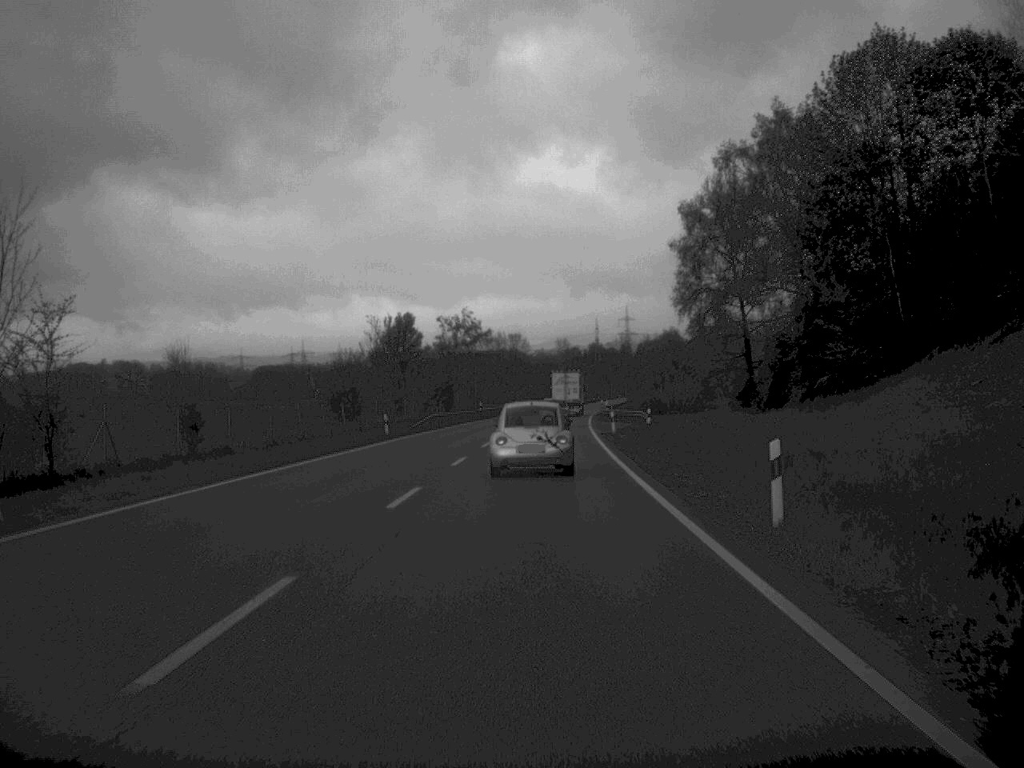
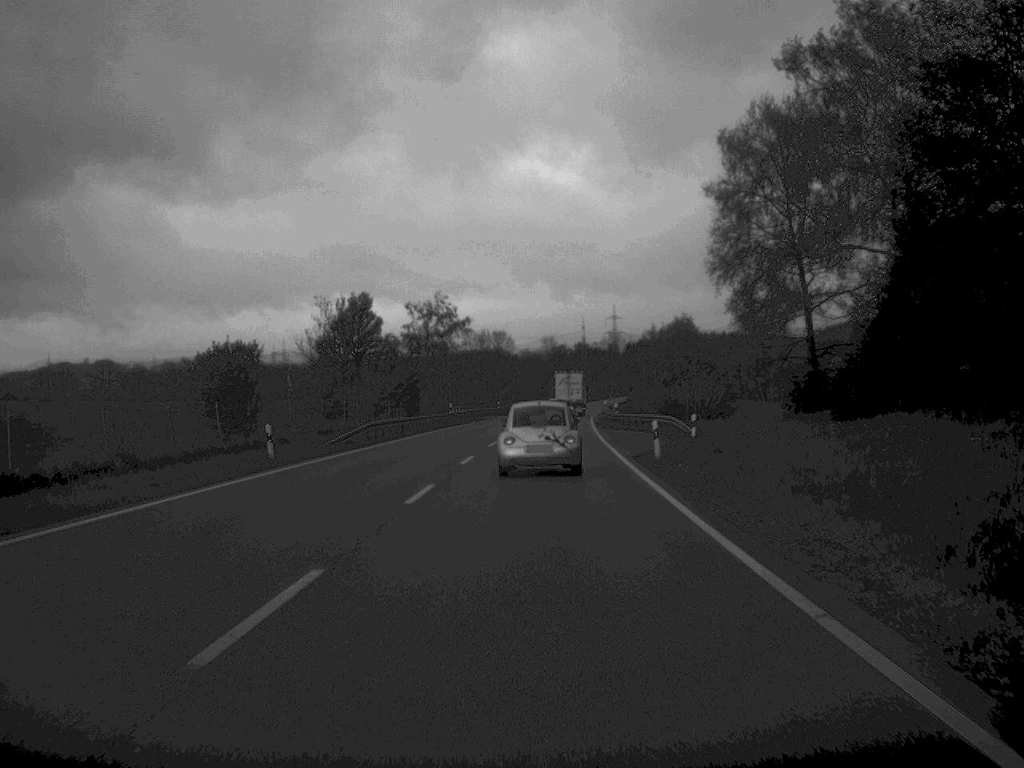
(+0.1, +22.8) m; +1°
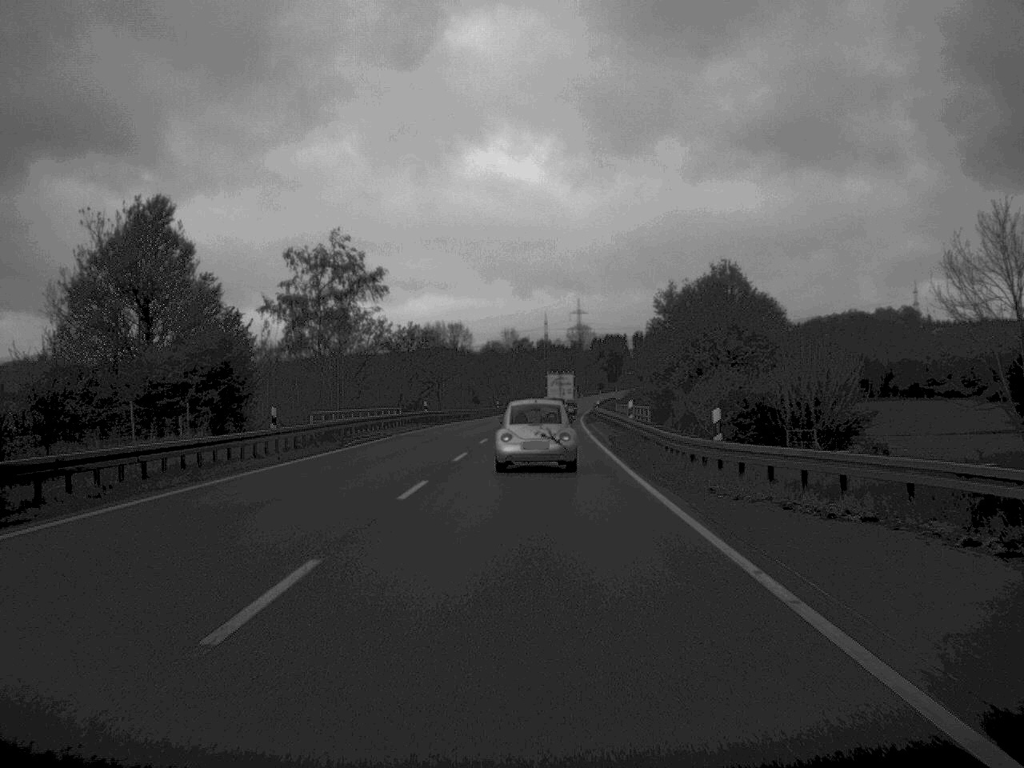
(+0.8, +46.8) m; +2°
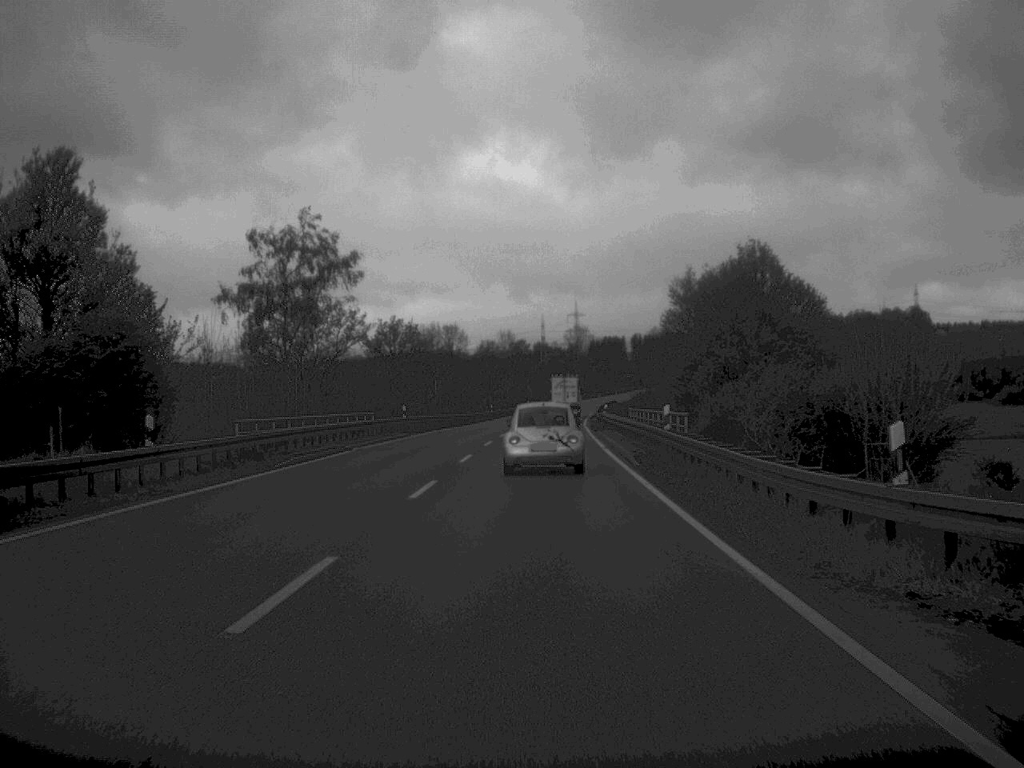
(0.0, +11.1) m; 0°
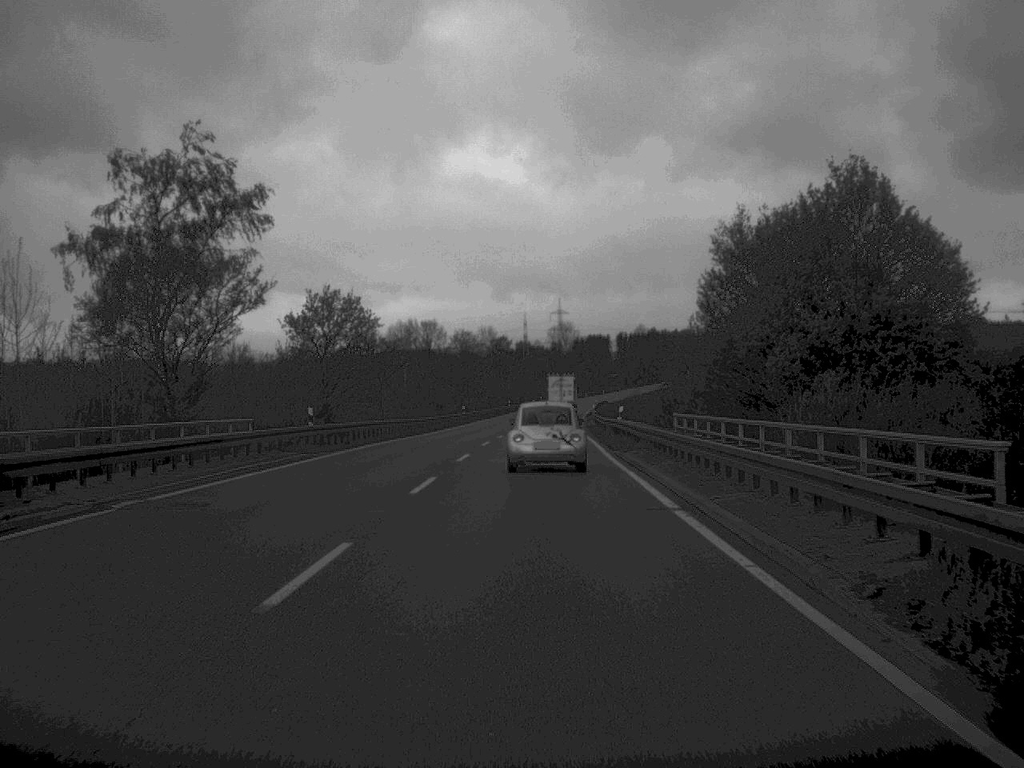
(+0.1, +22.7) m; +1°
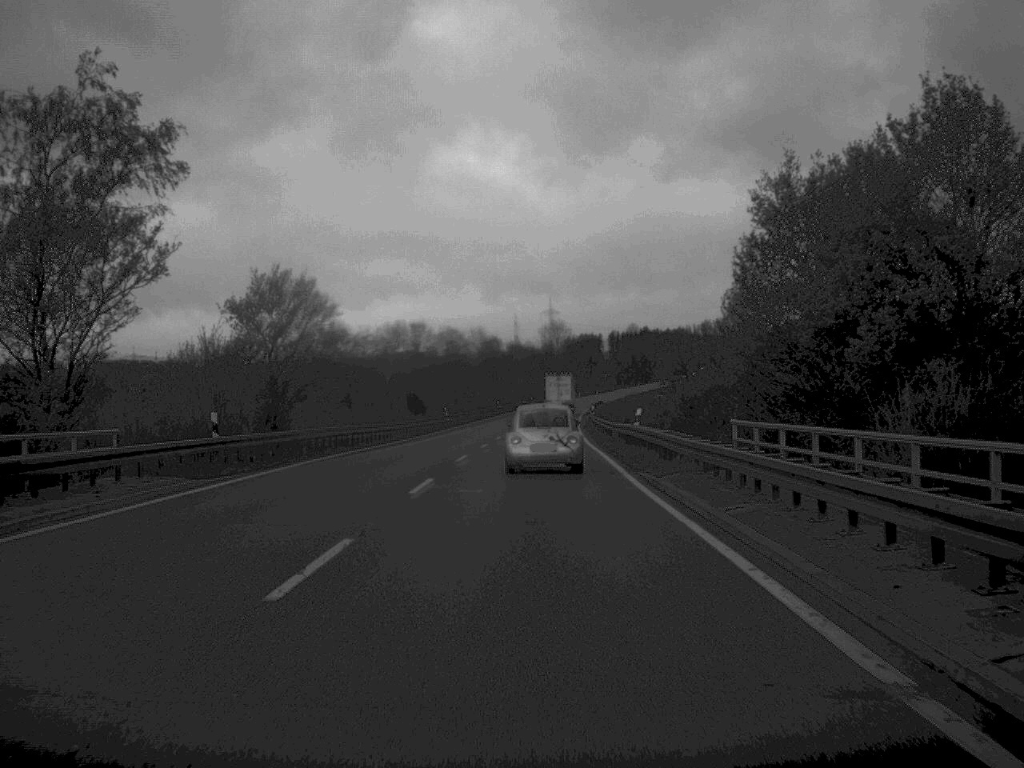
(0.0, +11.1) m; 0°
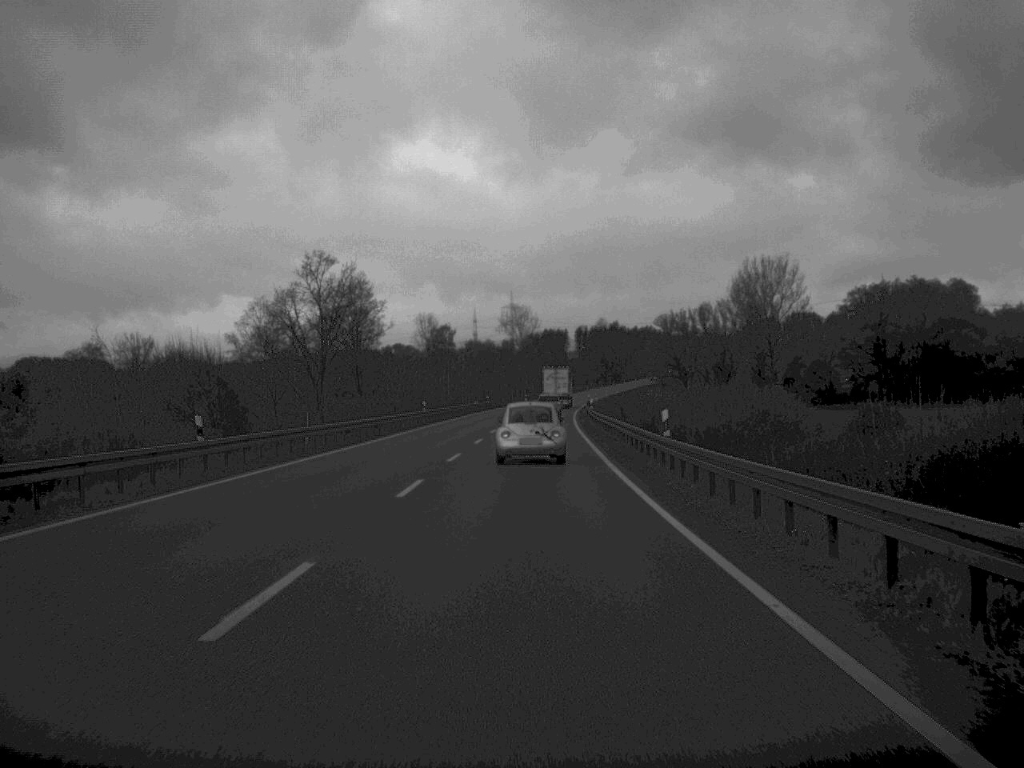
(+0.7, +59.6) m; +2°
